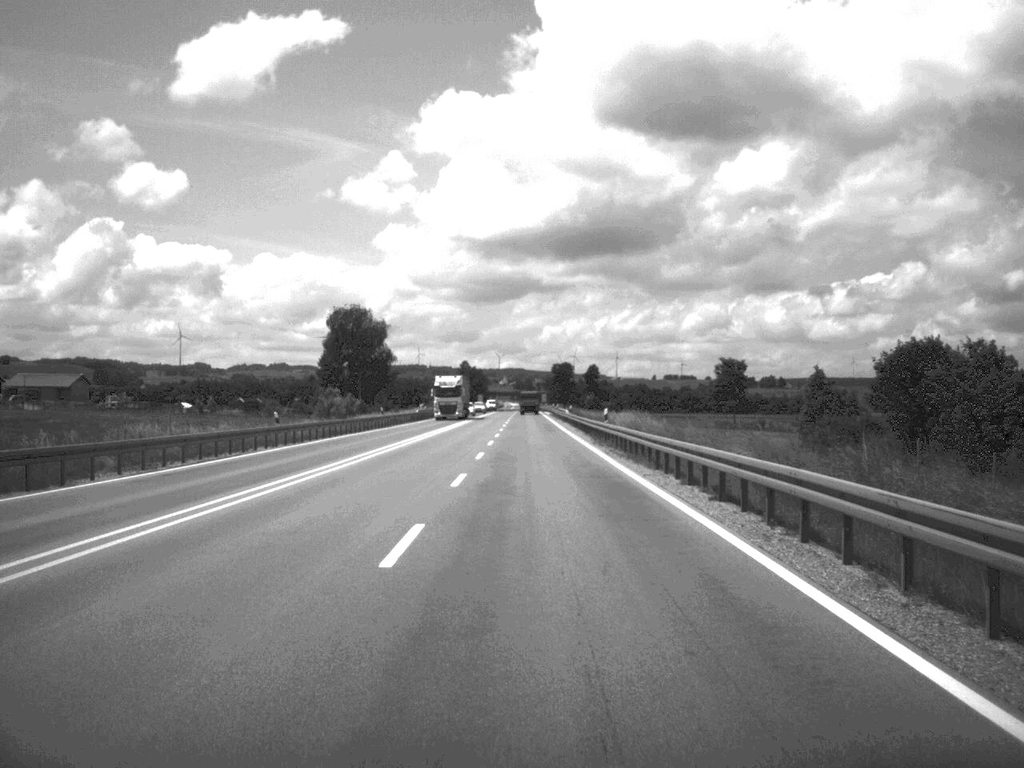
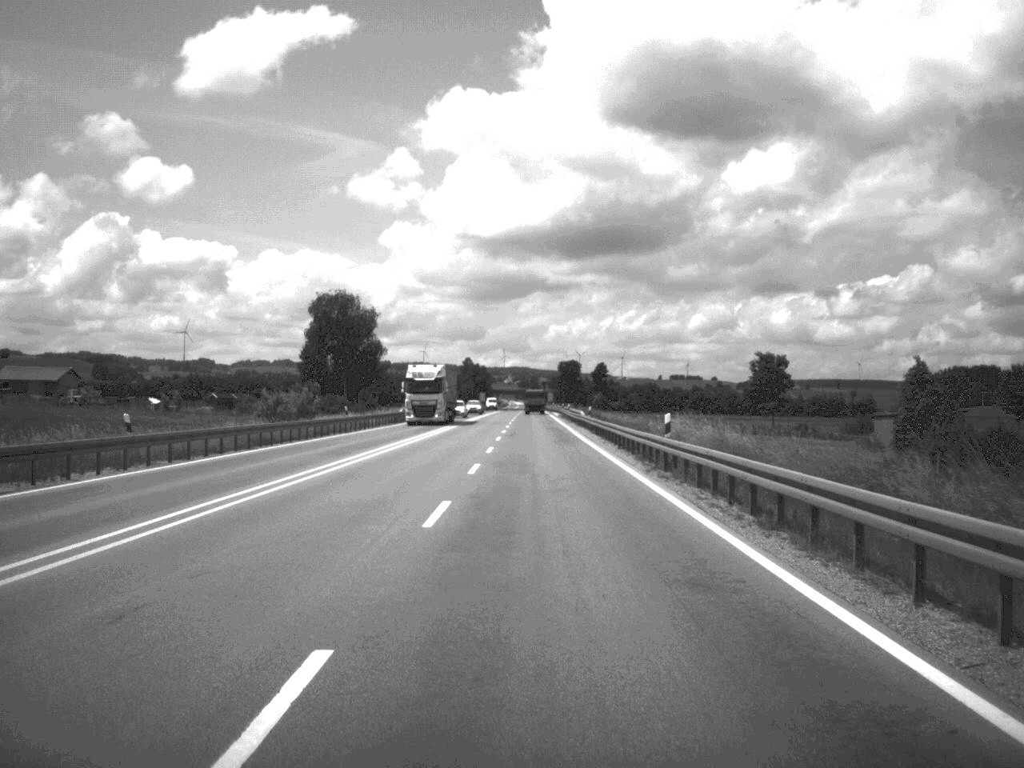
(0.0, +19.8) m; 0°
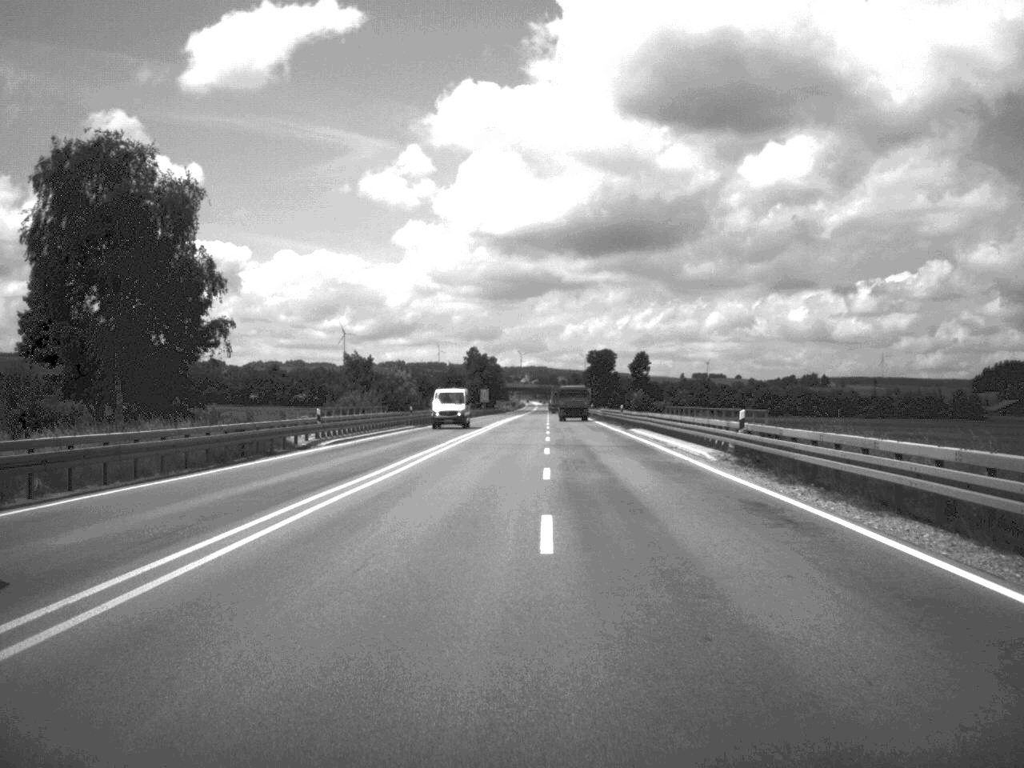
(-1.2, +99.0) m; -1°
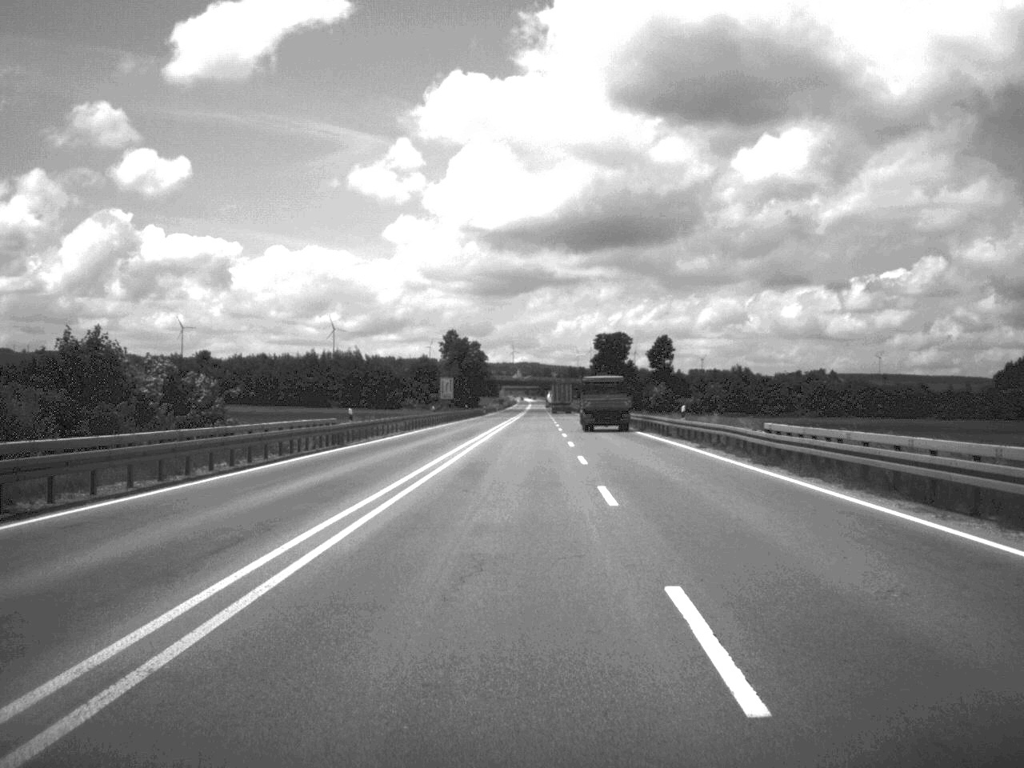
(+0.2, +78.1) m; 0°
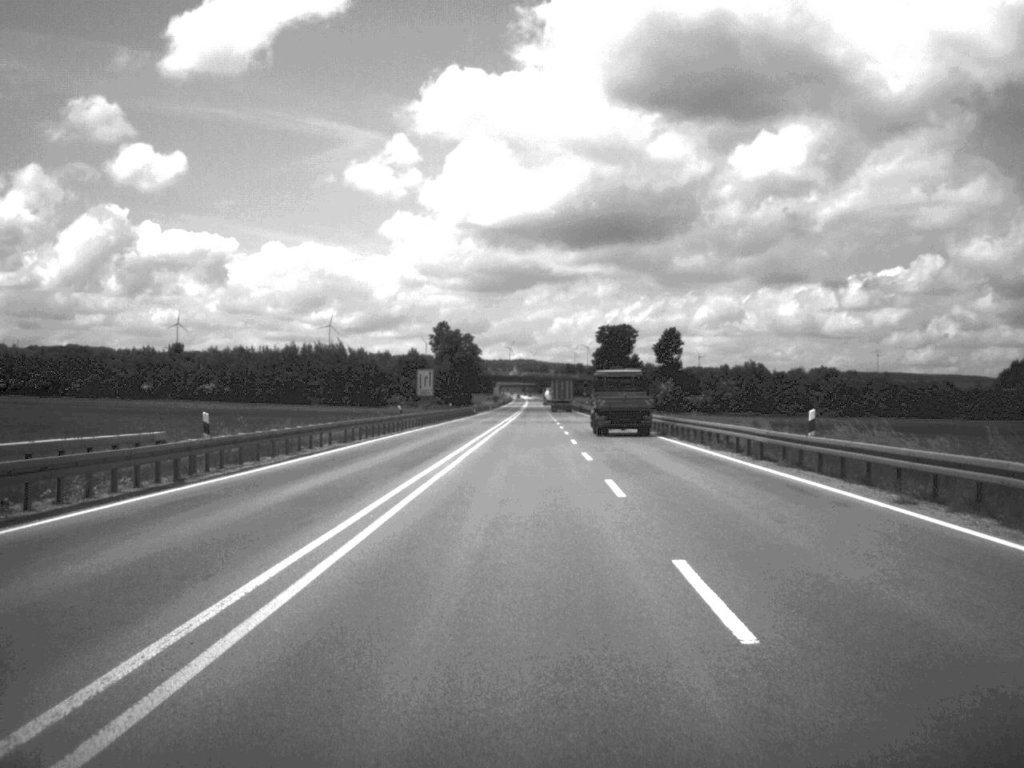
(0.0, +22.3) m; 0°
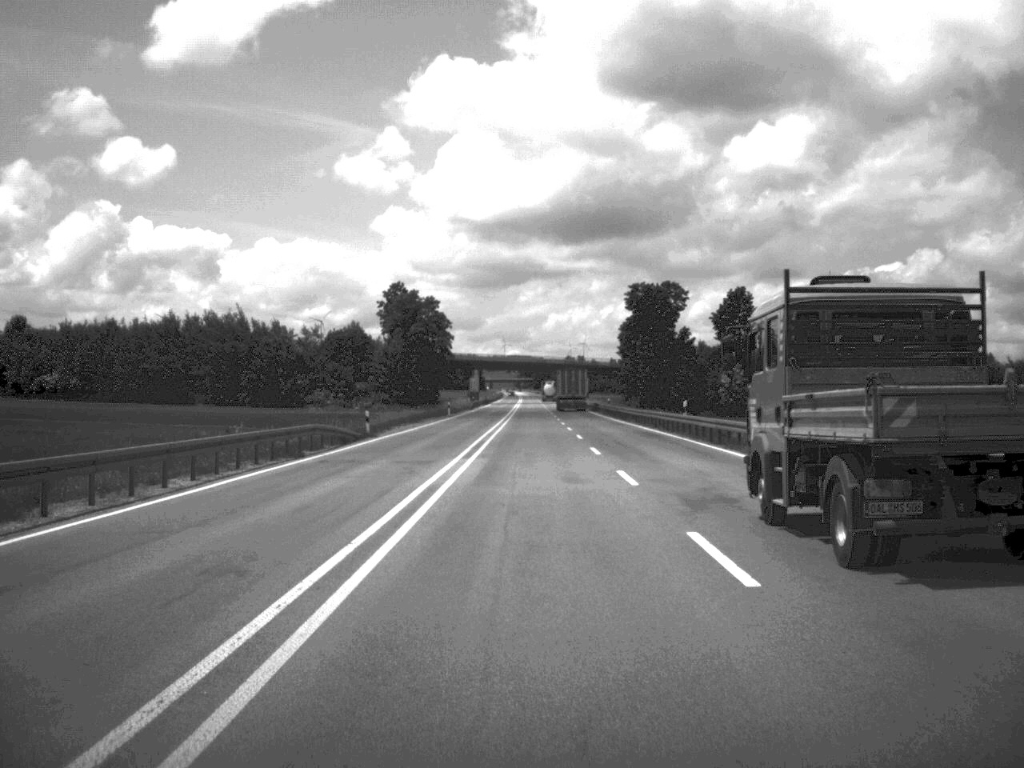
(+0.3, +93.2) m; 0°
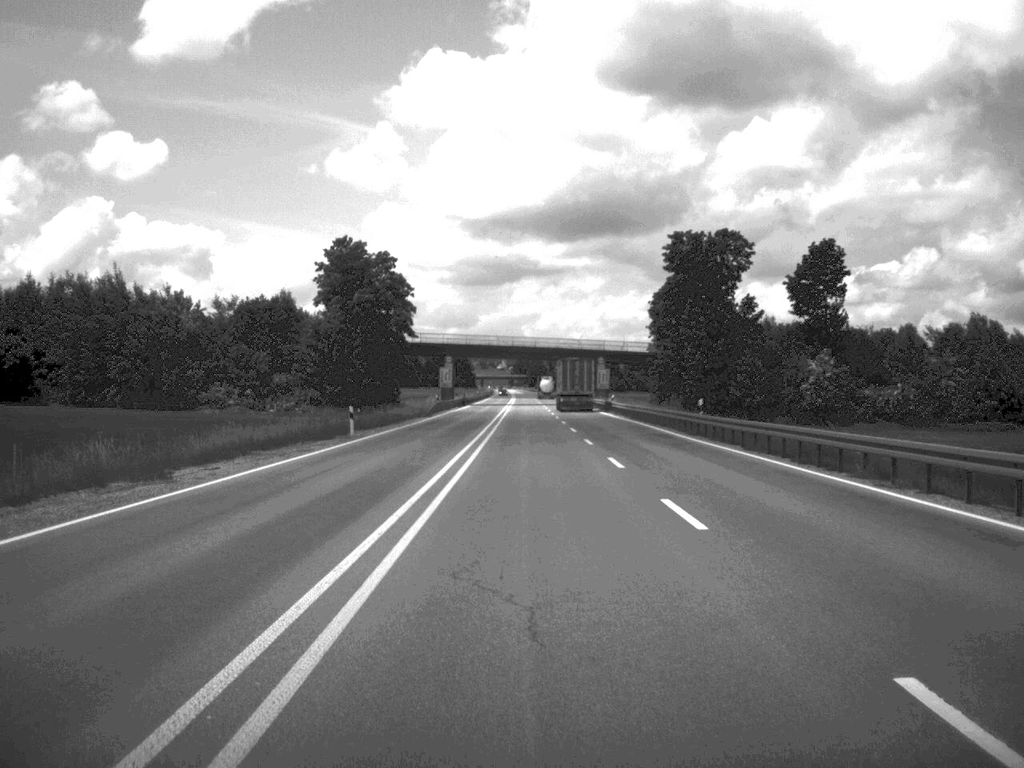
(0.0, +56.1) m; 0°
